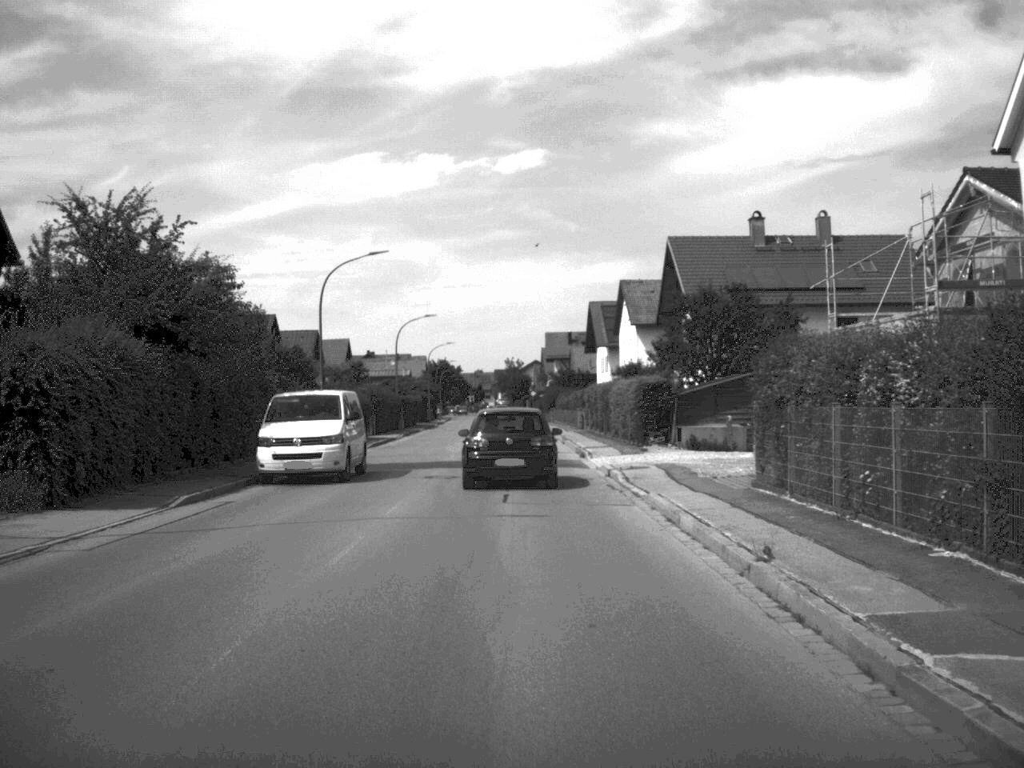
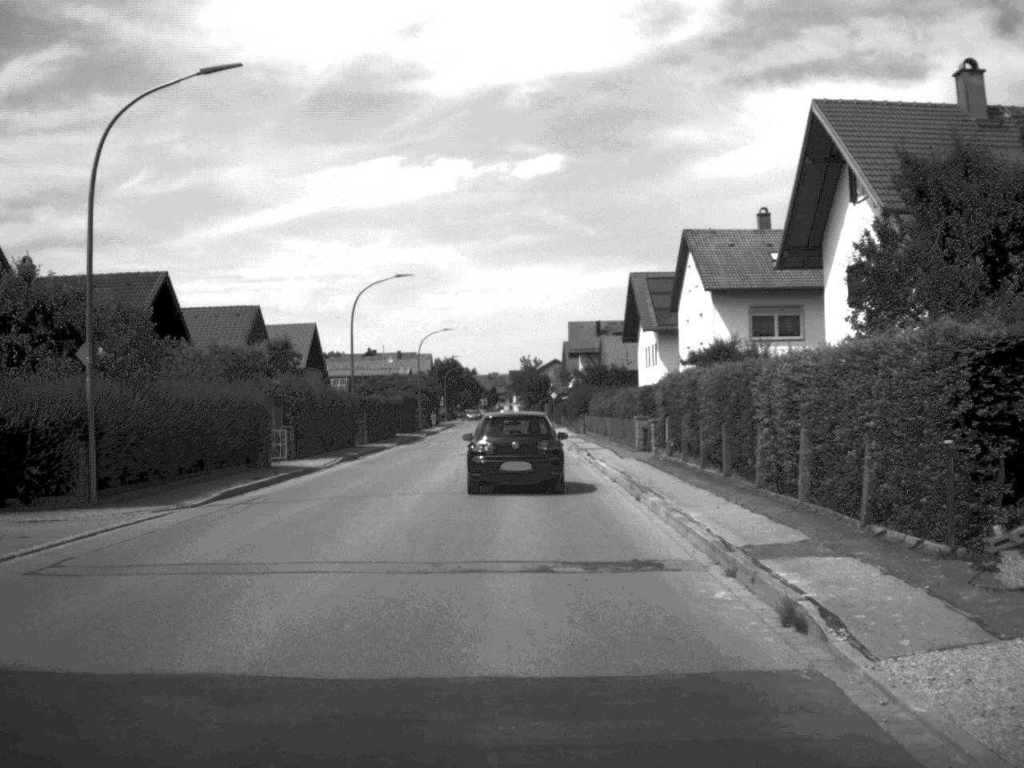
(-0.2, +27.1) m; -1°
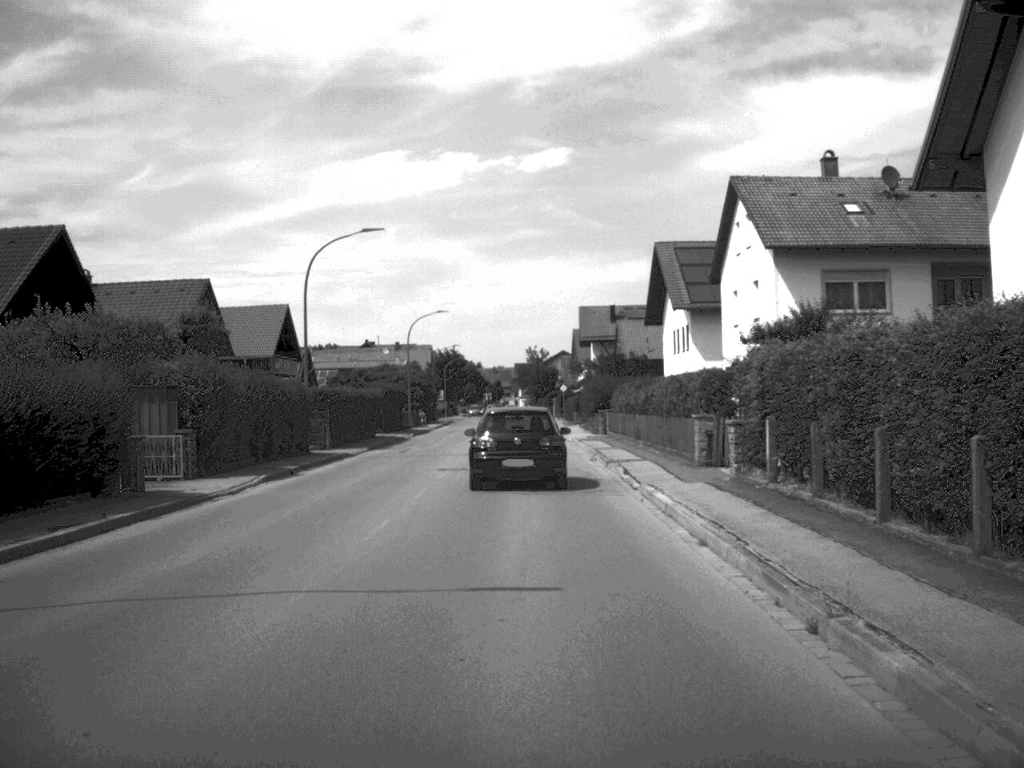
(0.0, +12.6) m; 0°
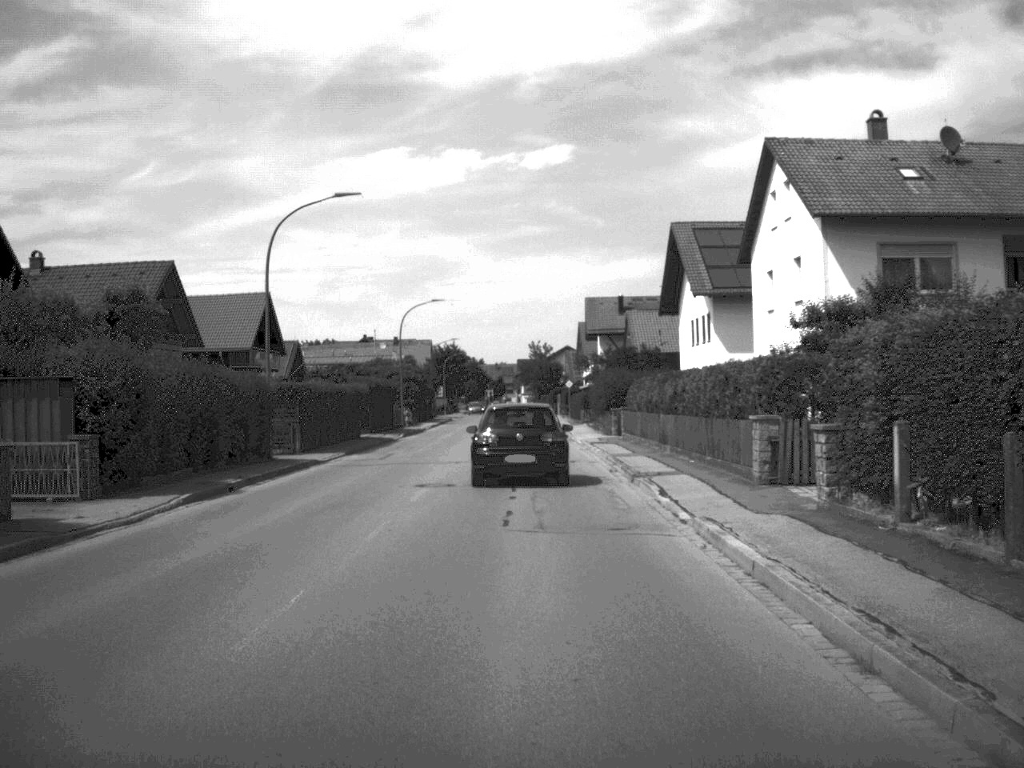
(0.0, +6.6) m; 0°
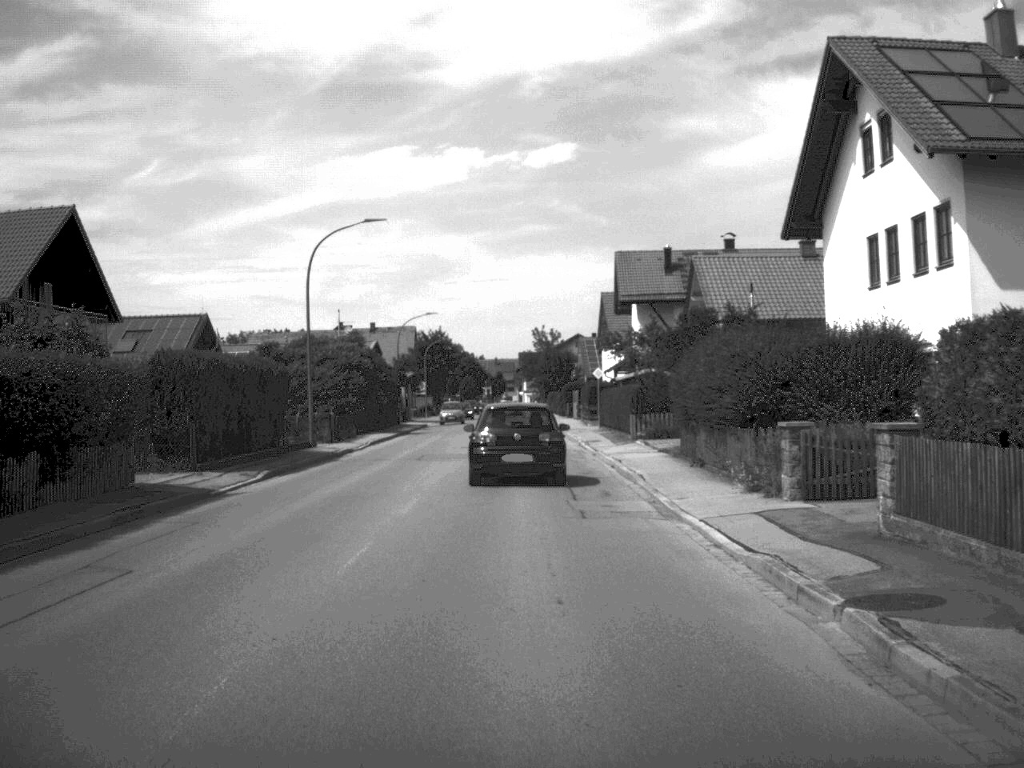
(-0.1, +32.5) m; 0°
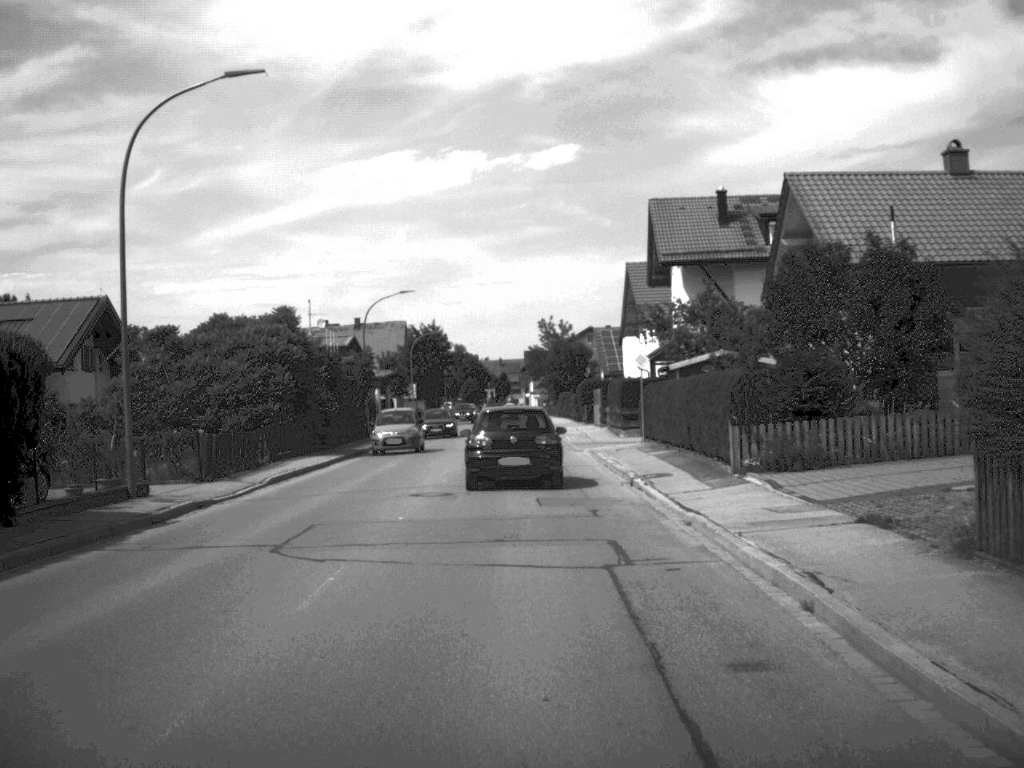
(0.0, +19.5) m; 0°
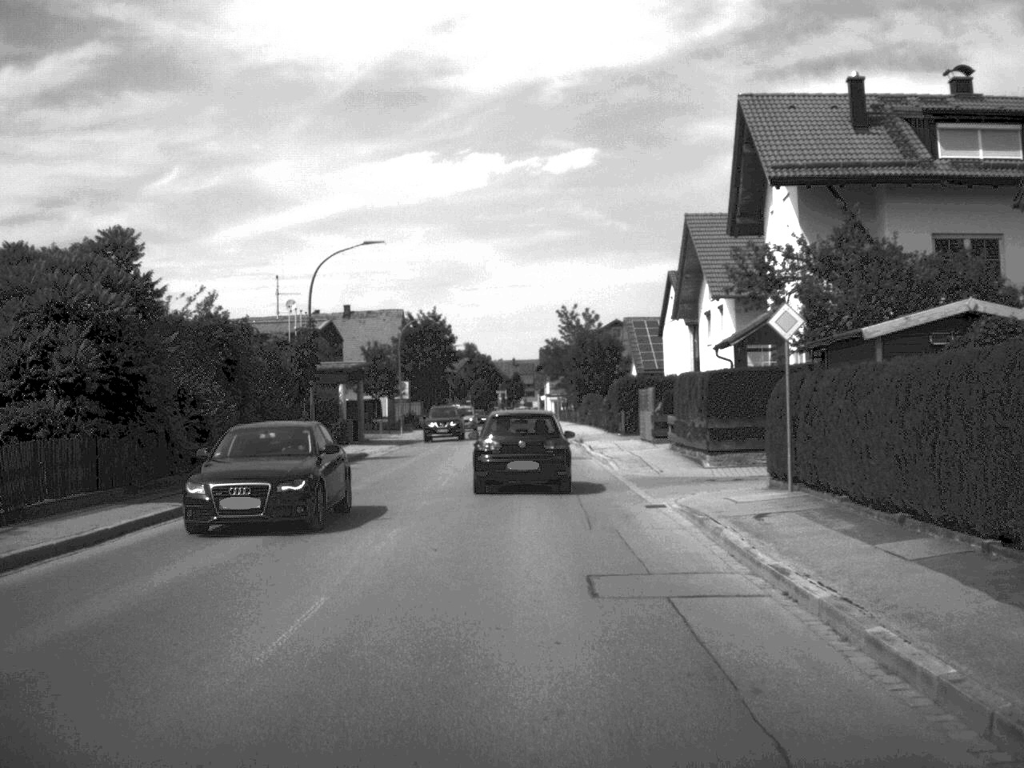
(-0.1, +19.8) m; -1°
